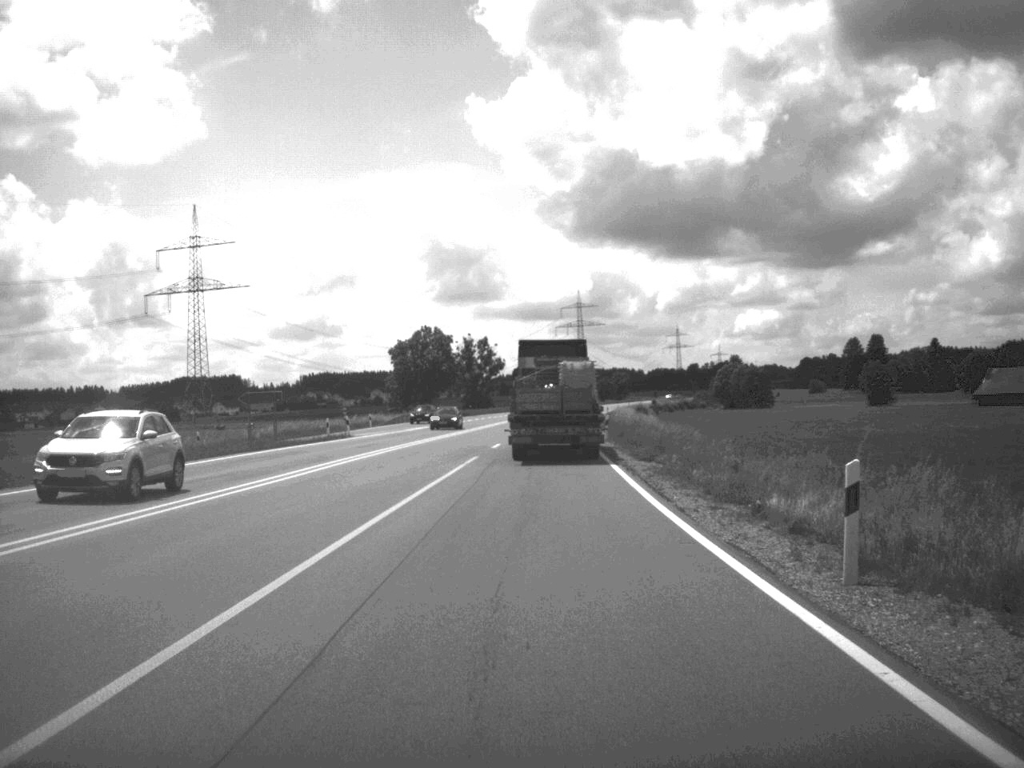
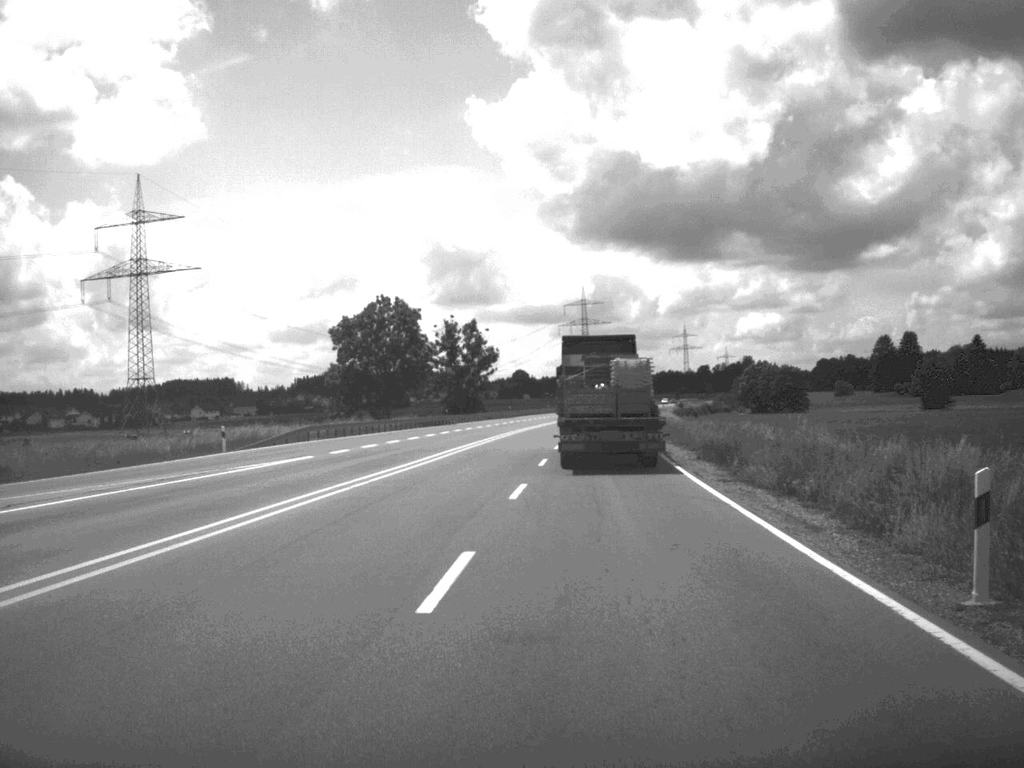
(-0.1, +47.7) m; 0°
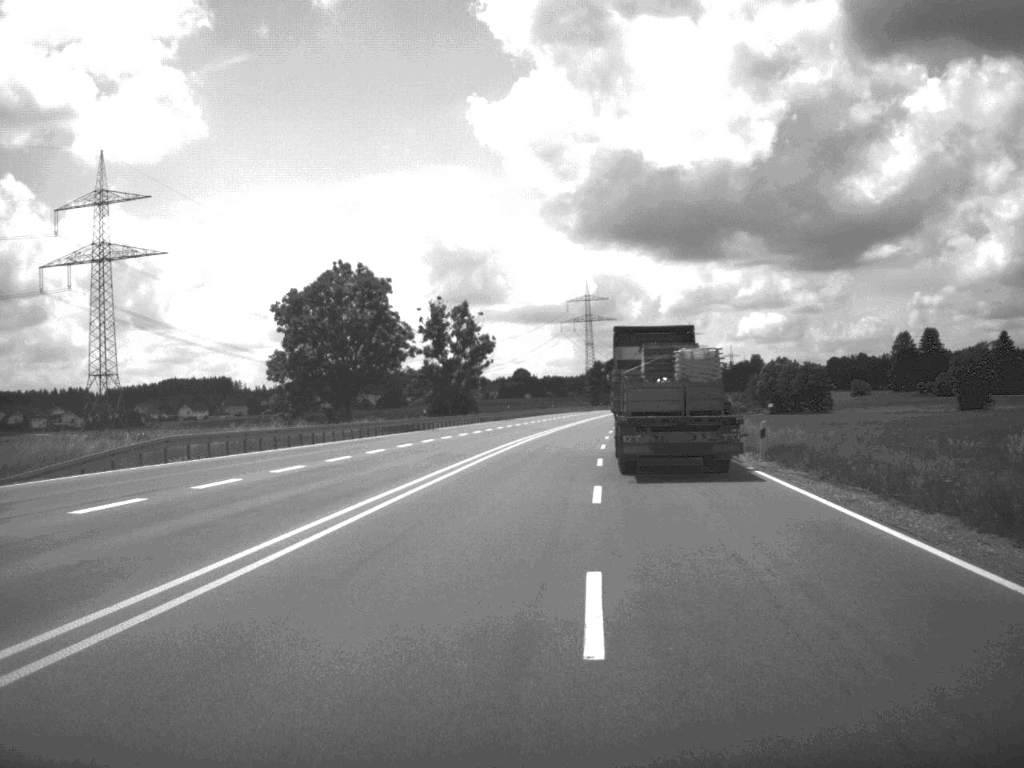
(-0.1, +25.6) m; 0°
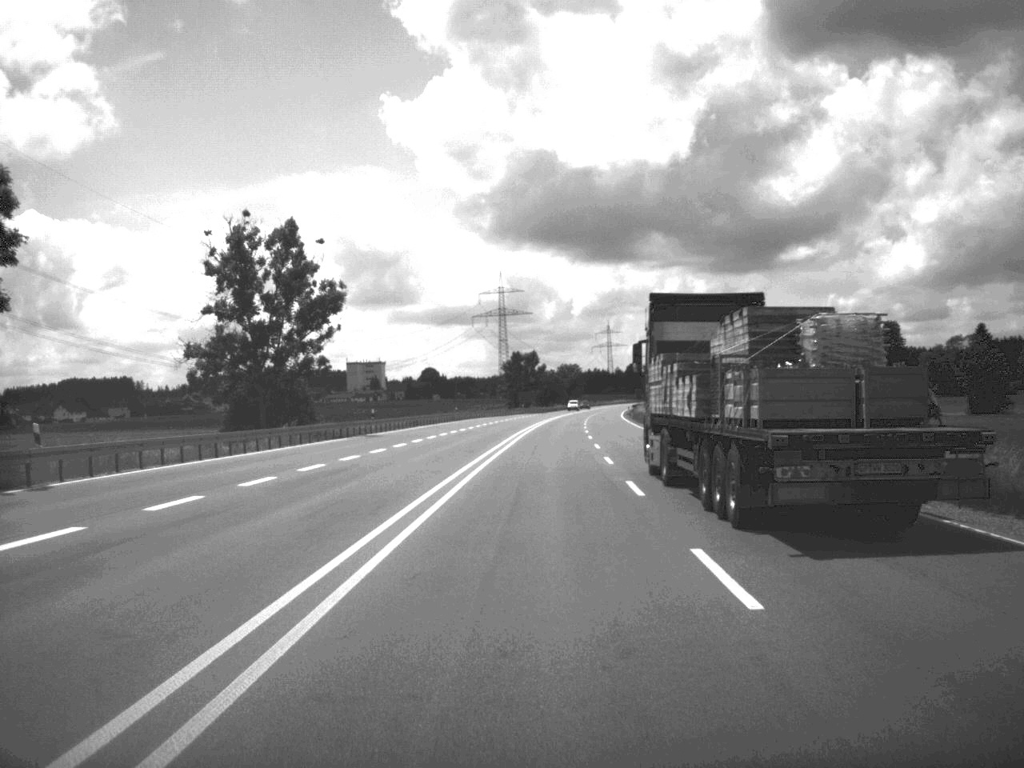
(+1.9, +57.8) m; +4°
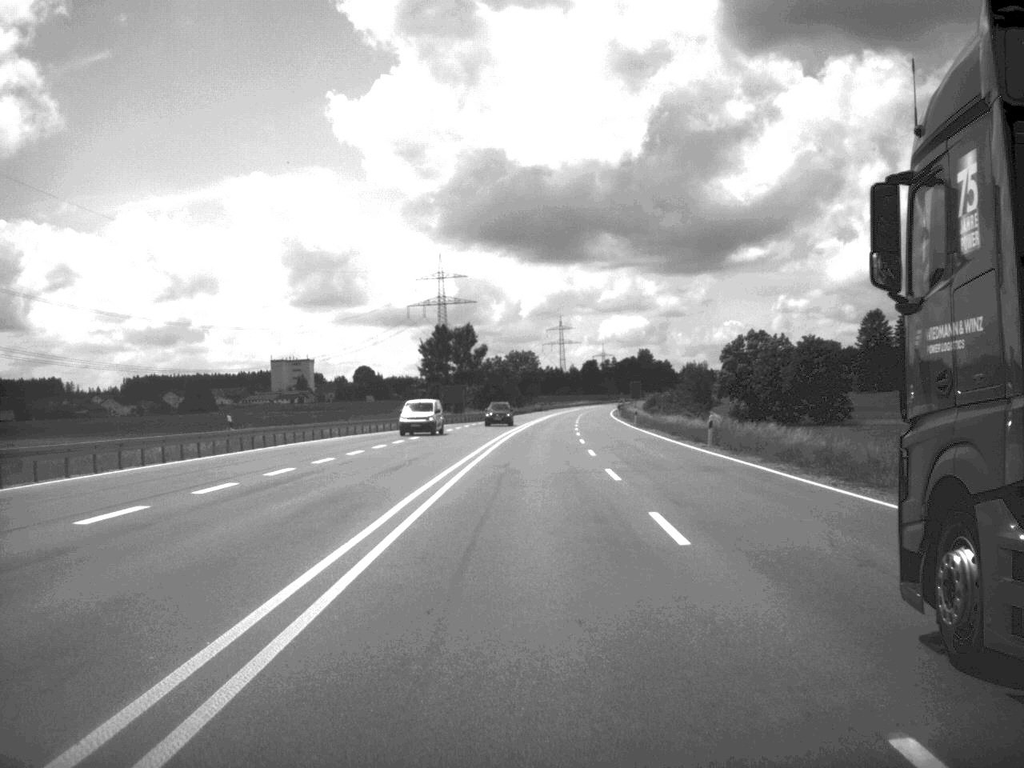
(+1.8, +79.4) m; +2°
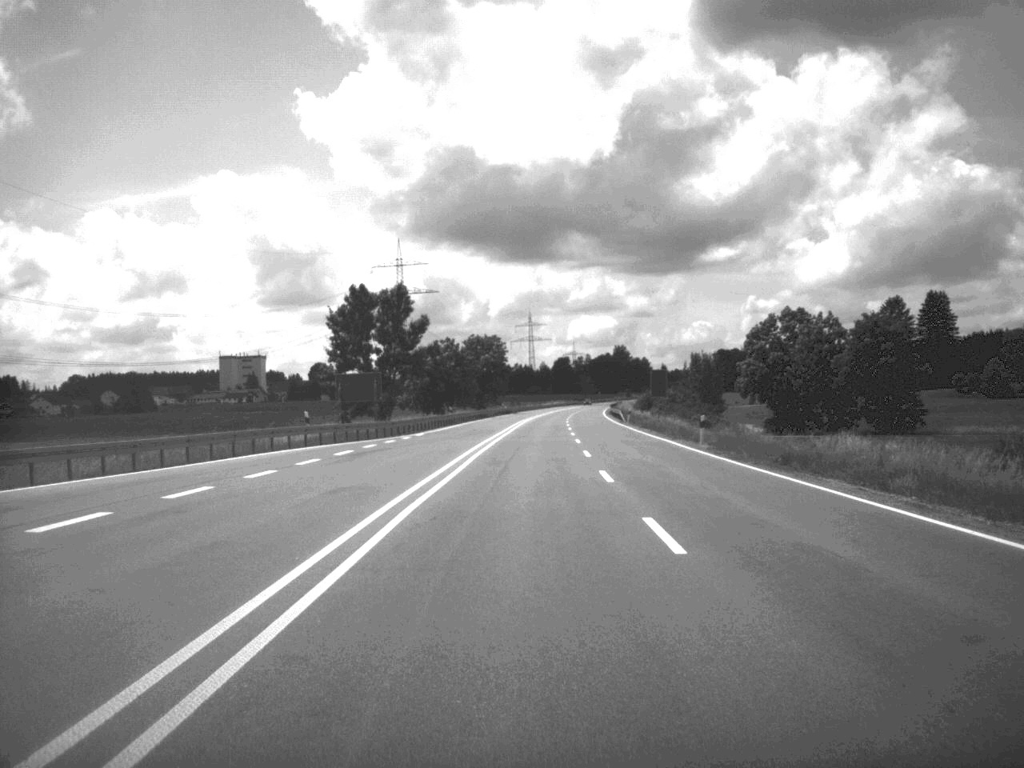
(+0.5, +48.5) m; +1°
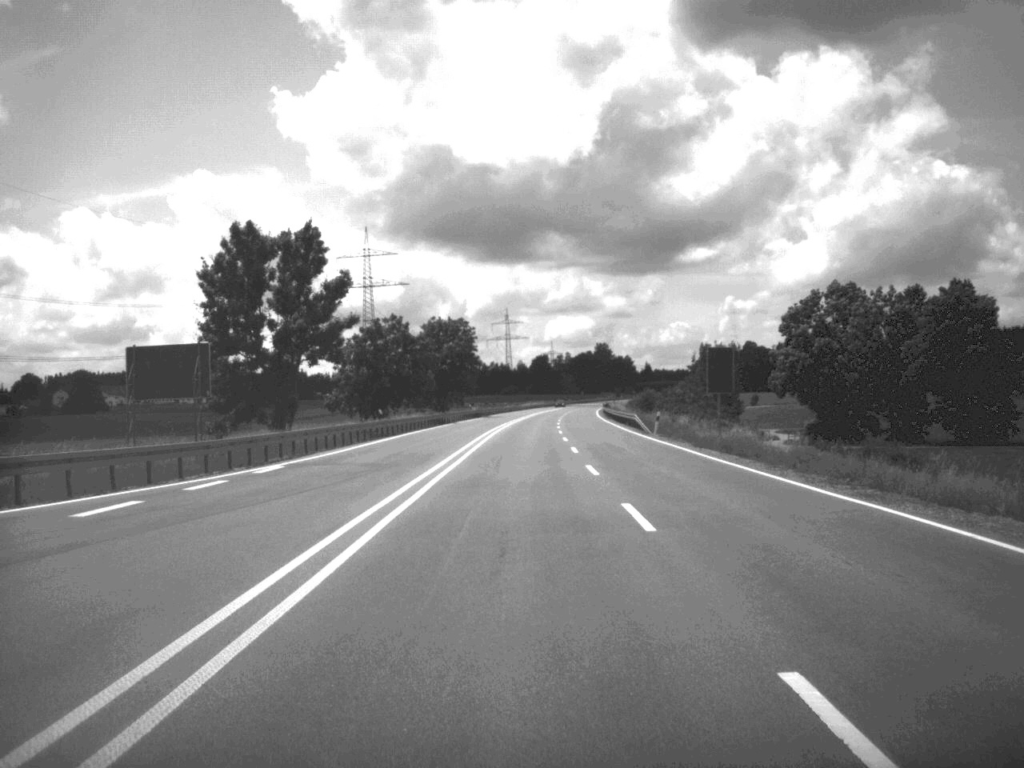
(+0.2, +33.6) m; +1°
